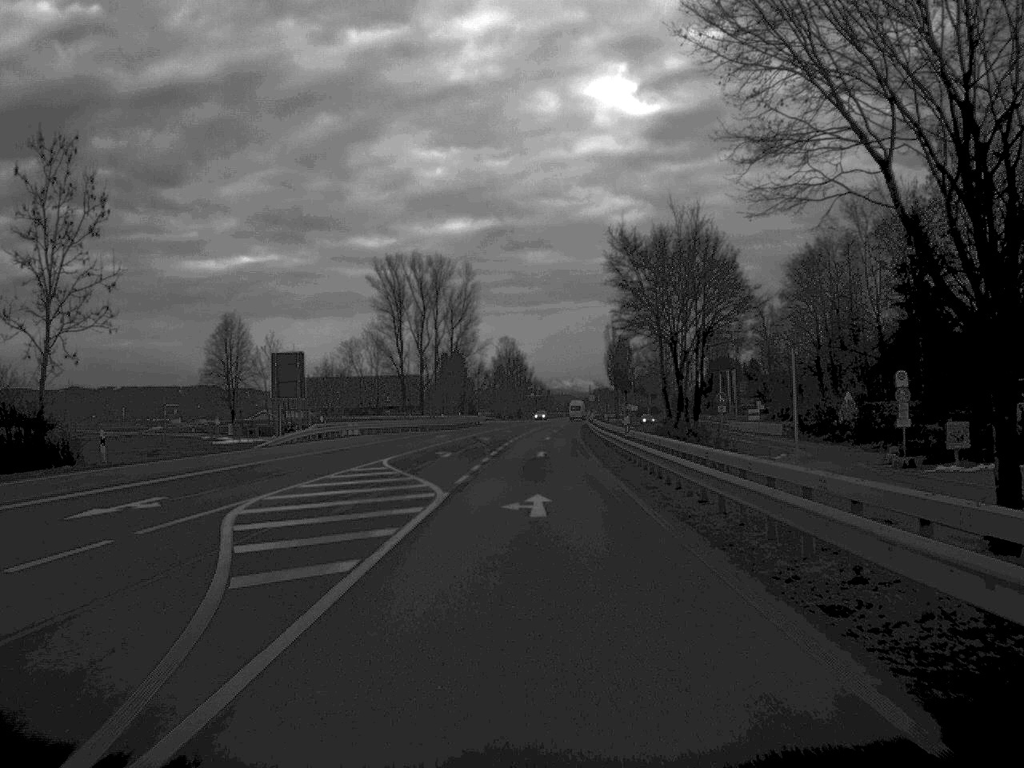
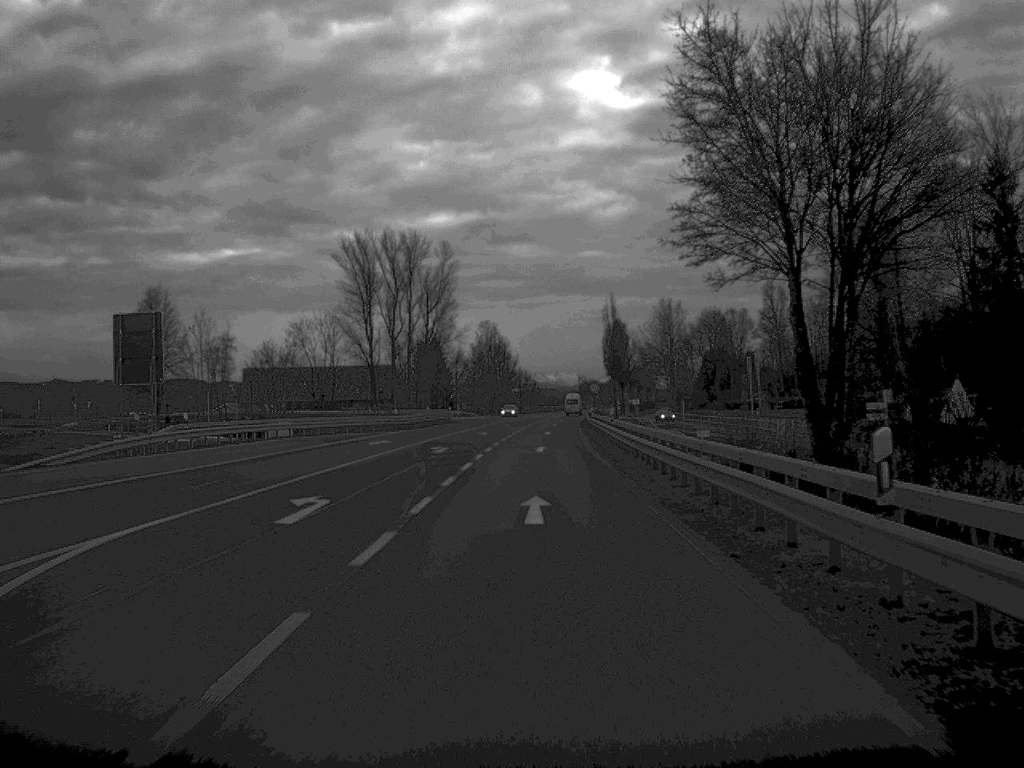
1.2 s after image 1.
(+0.1, +27.2) m; +1°
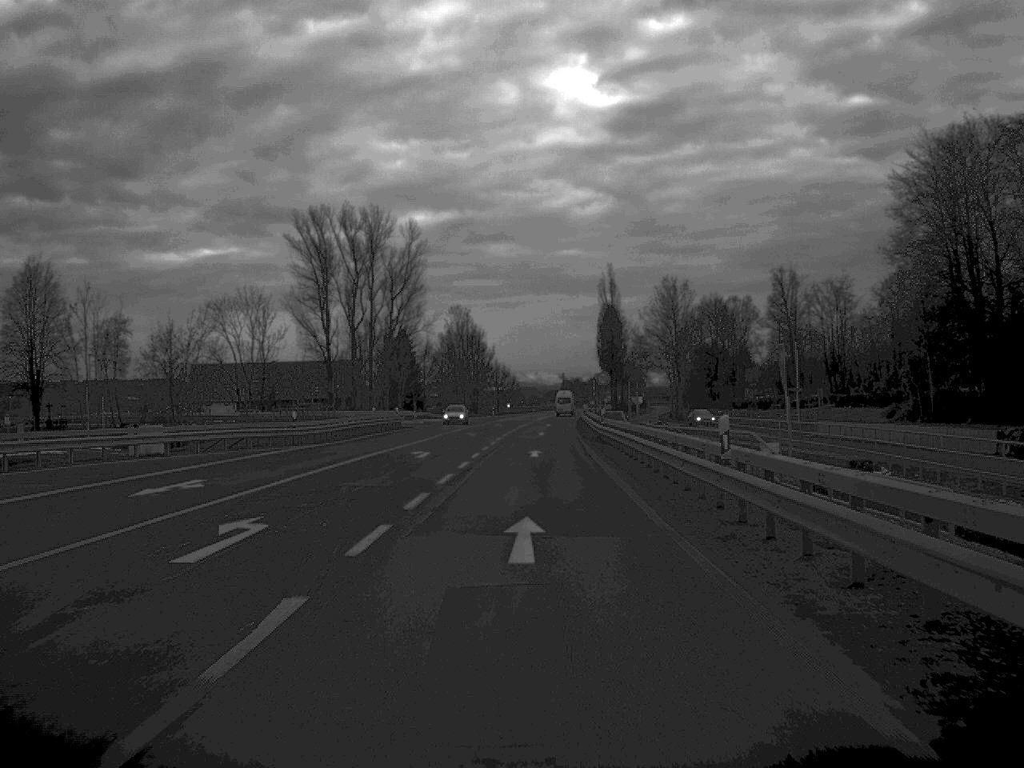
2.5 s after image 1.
(+0.2, +29.1) m; +1°
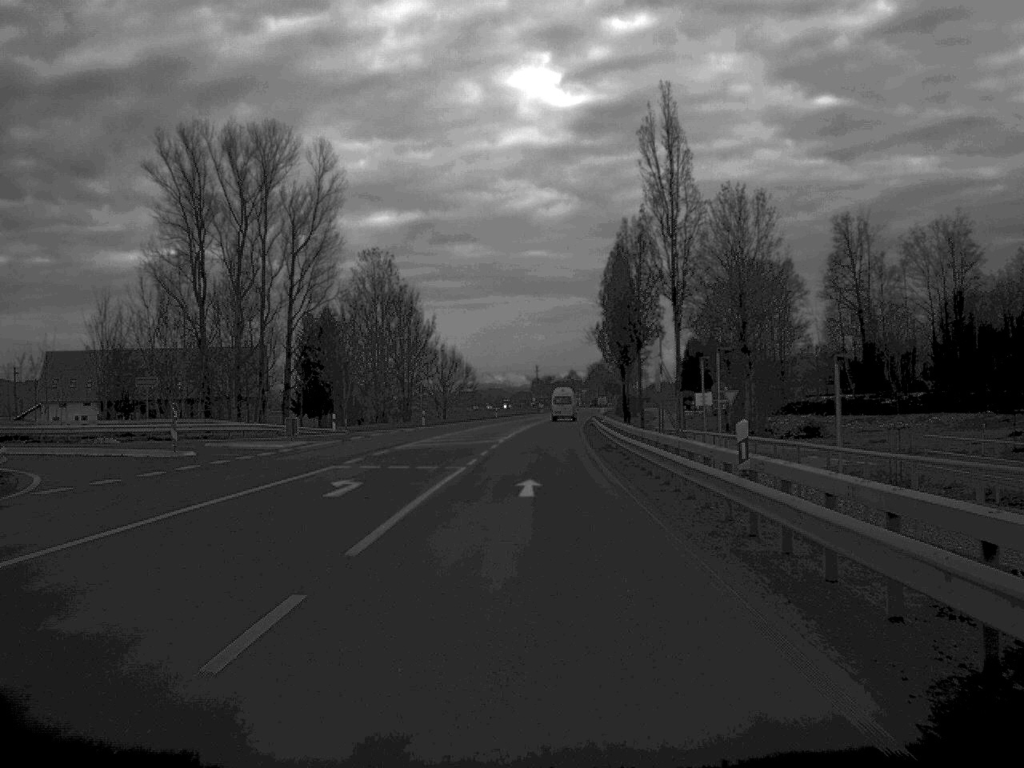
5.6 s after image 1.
(+0.8, +65.1) m; +1°
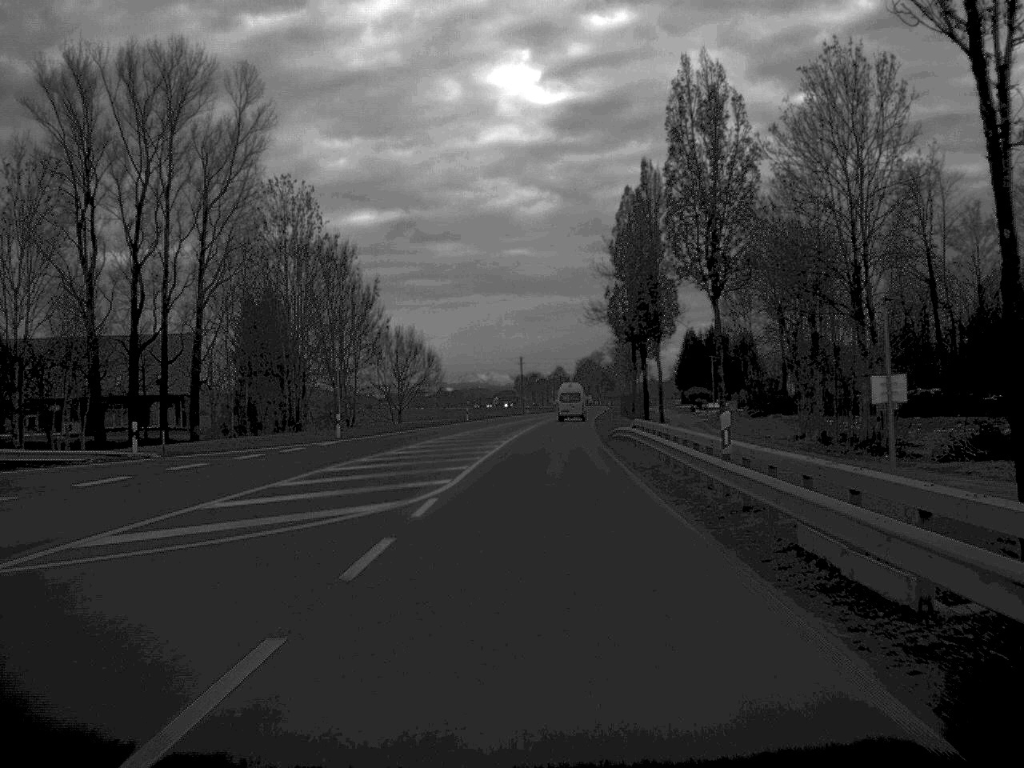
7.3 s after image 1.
(+0.2, +34.2) m; +1°
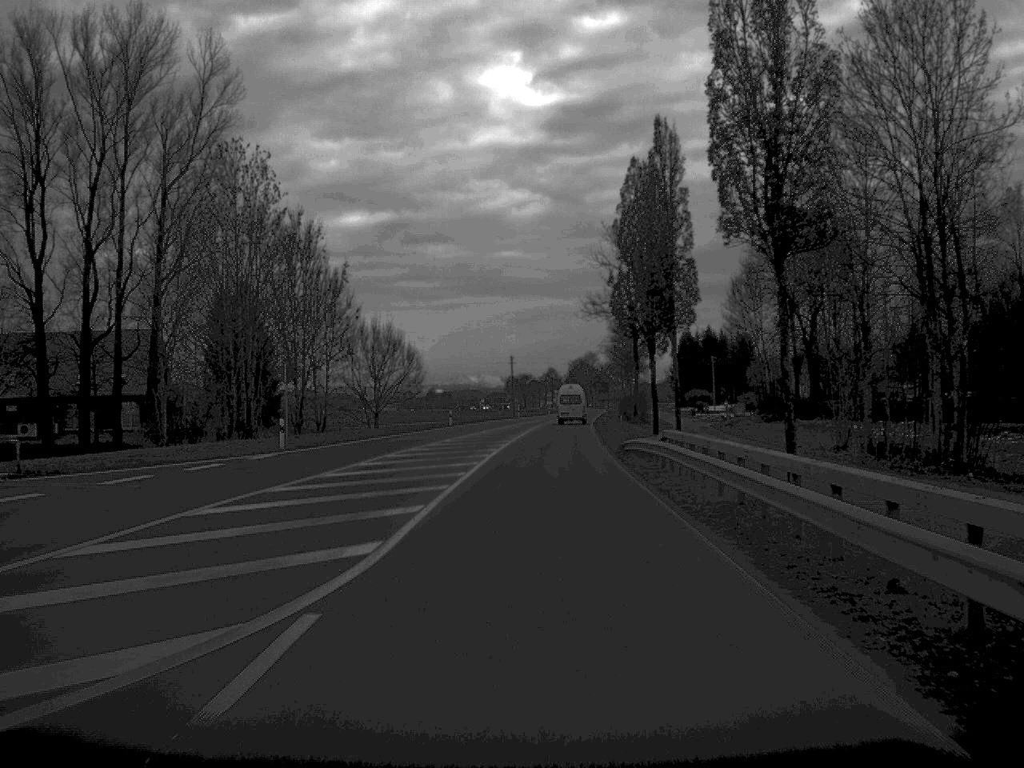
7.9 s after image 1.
(0.0, +10.8) m; 0°
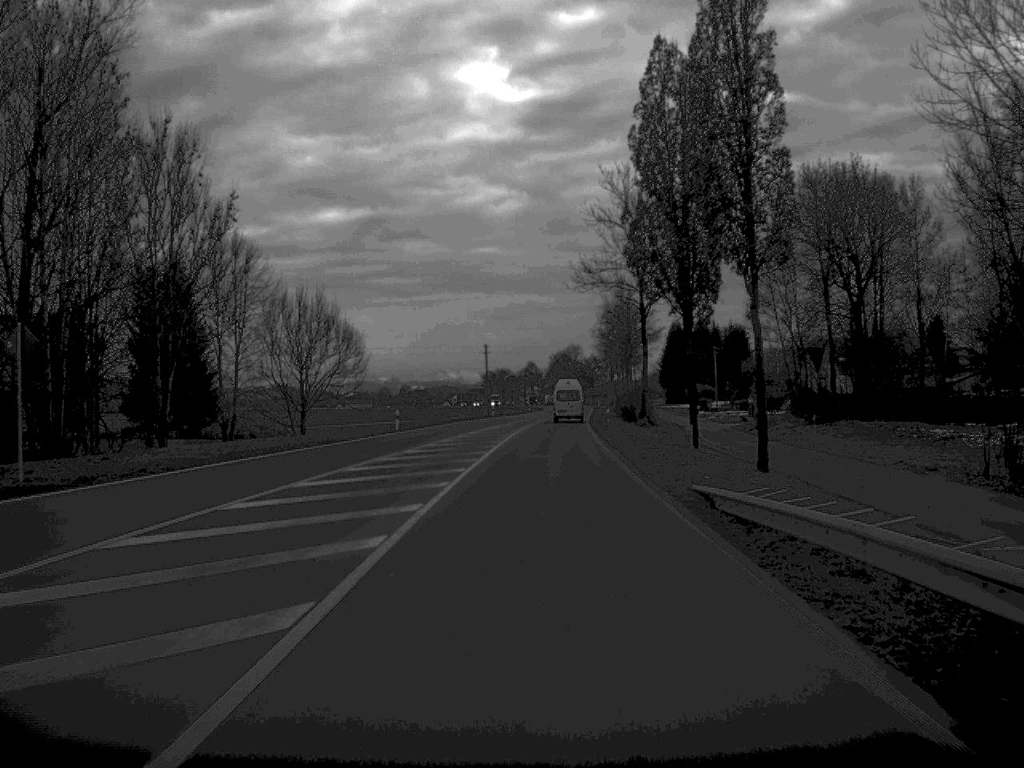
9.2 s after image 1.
(+0.2, +24.0) m; +1°
